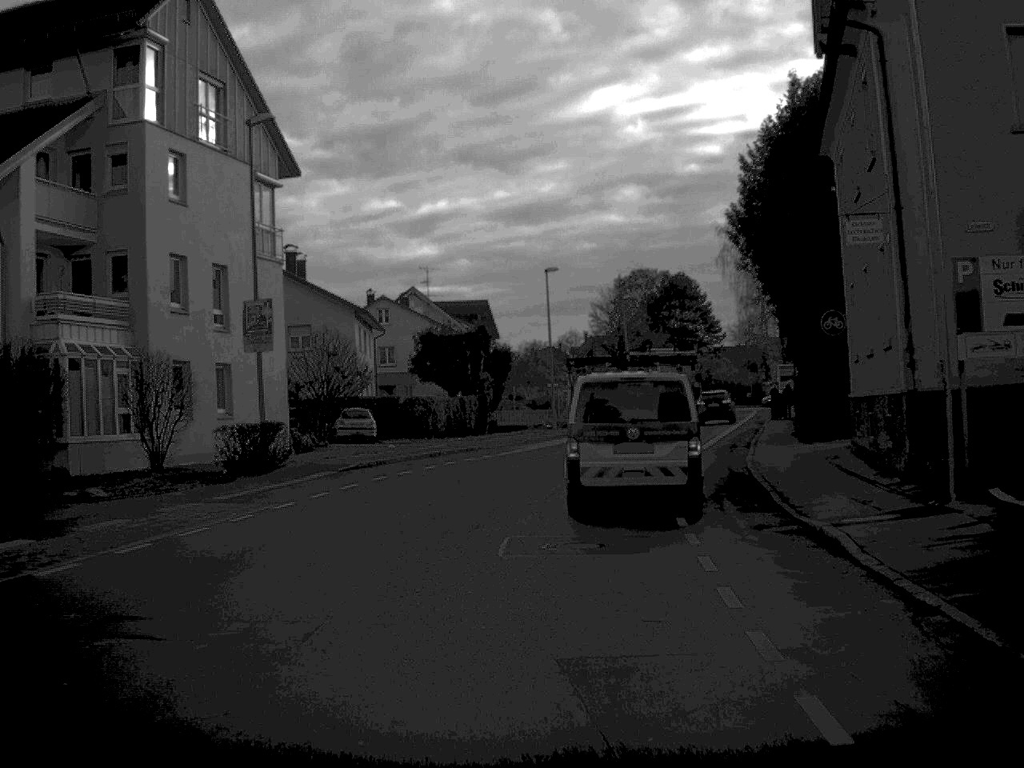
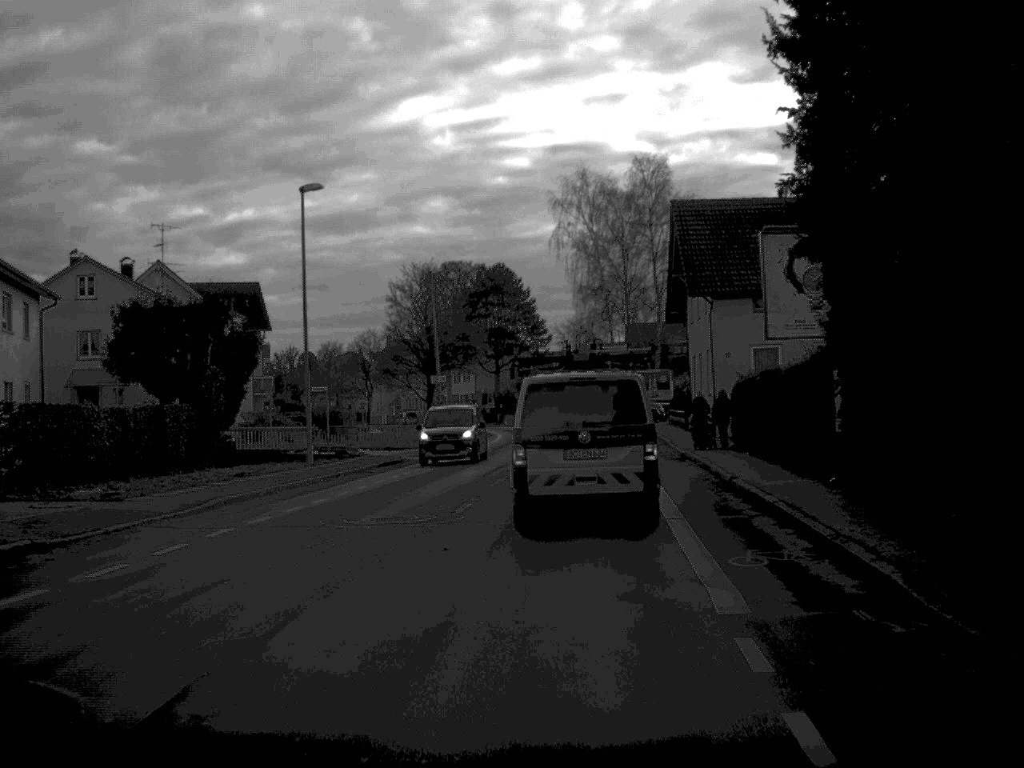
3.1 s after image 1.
(+1.8, +26.6) m; +8°
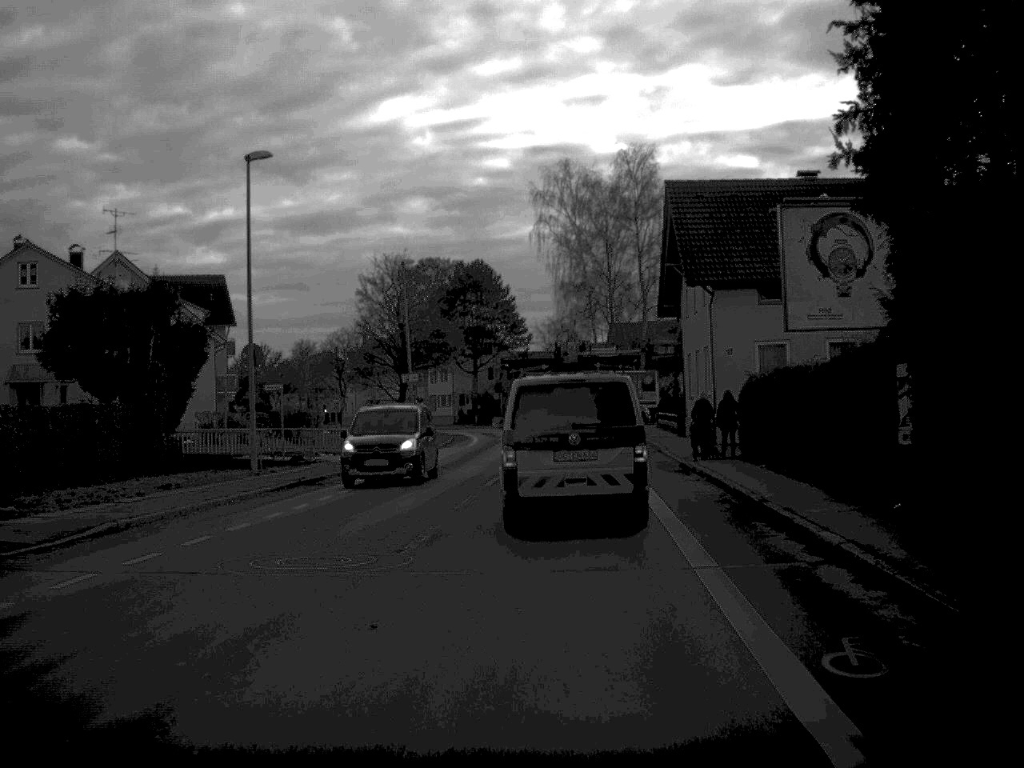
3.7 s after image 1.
(0.0, +4.8) m; +1°
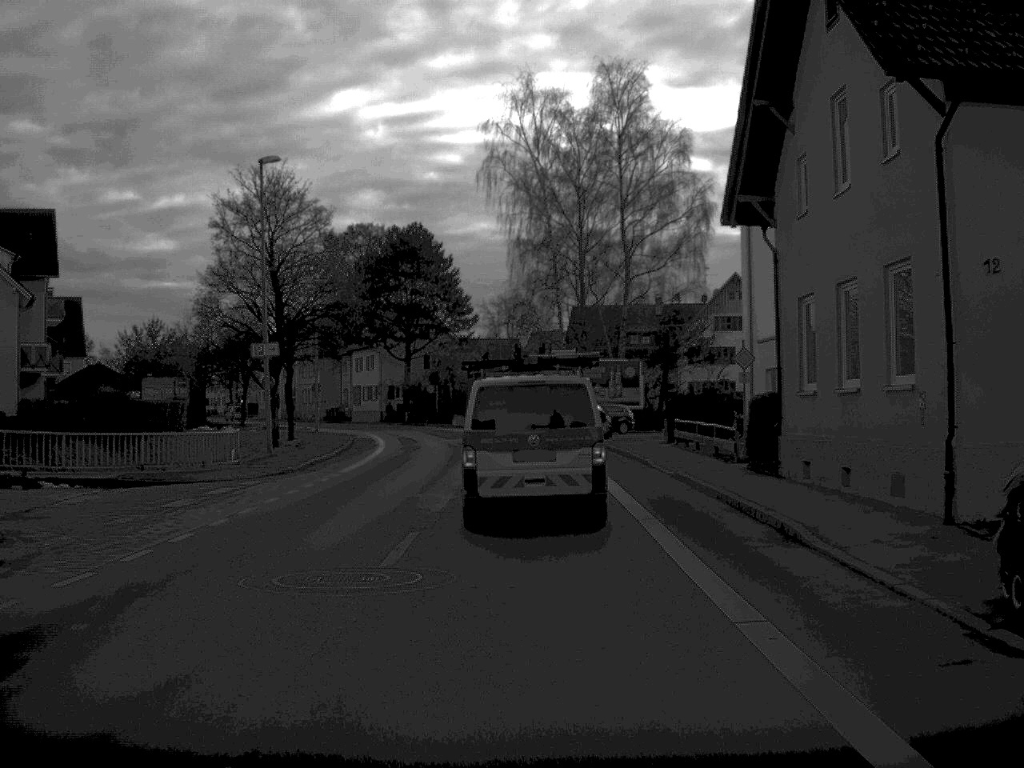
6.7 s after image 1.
(+0.5, +25.6) m; +2°
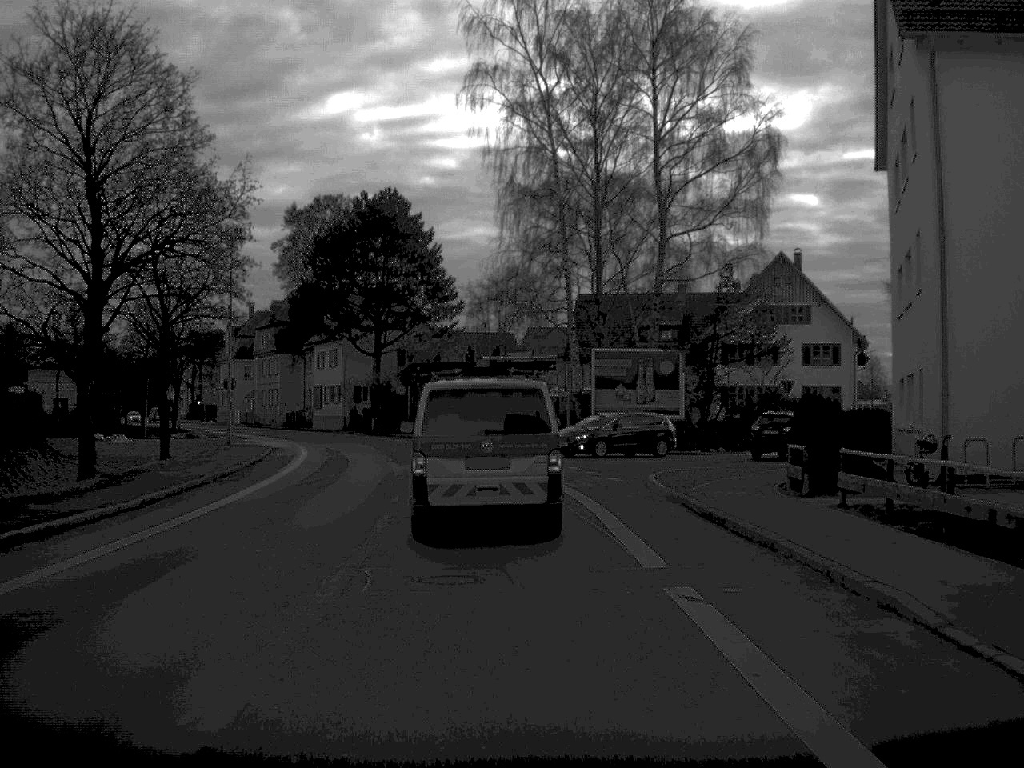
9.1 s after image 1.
(+0.1, +21.3) m; 0°
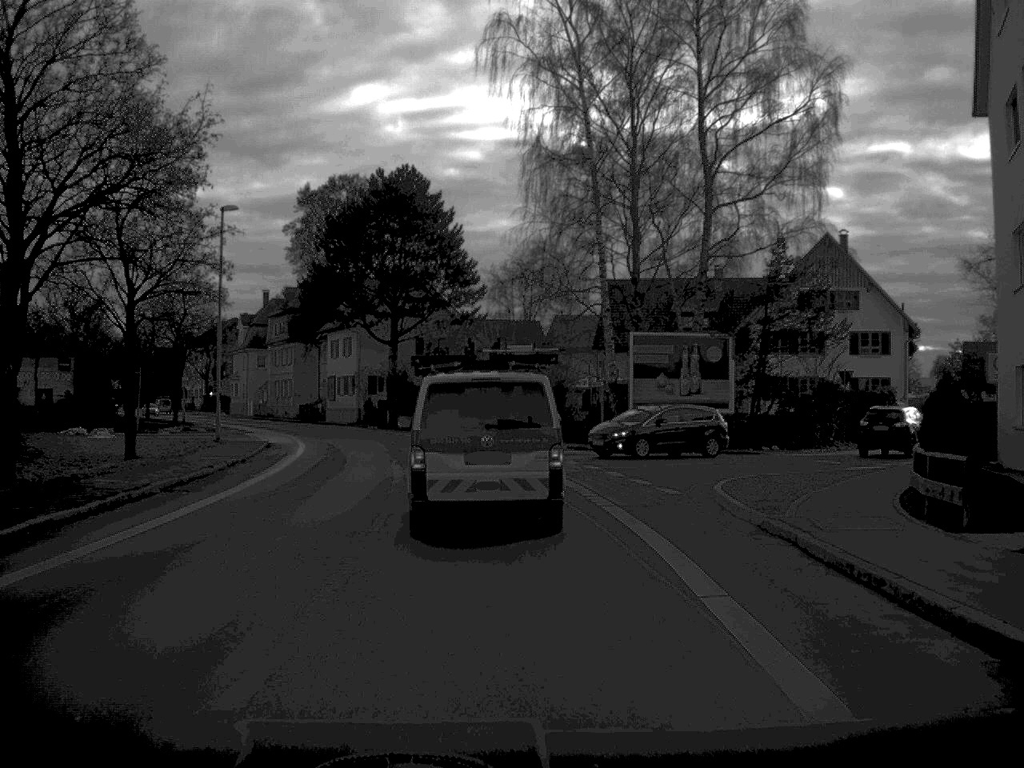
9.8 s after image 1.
(-0.1, +6.4) m; -1°
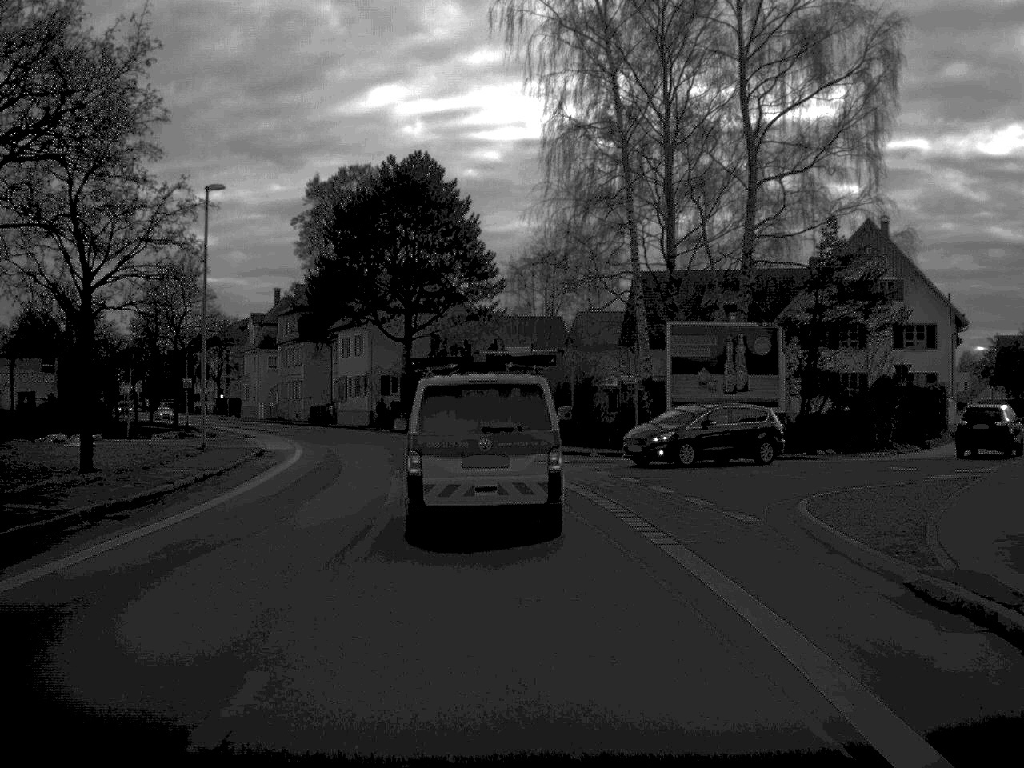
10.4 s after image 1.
(0.0, +5.4) m; -1°
